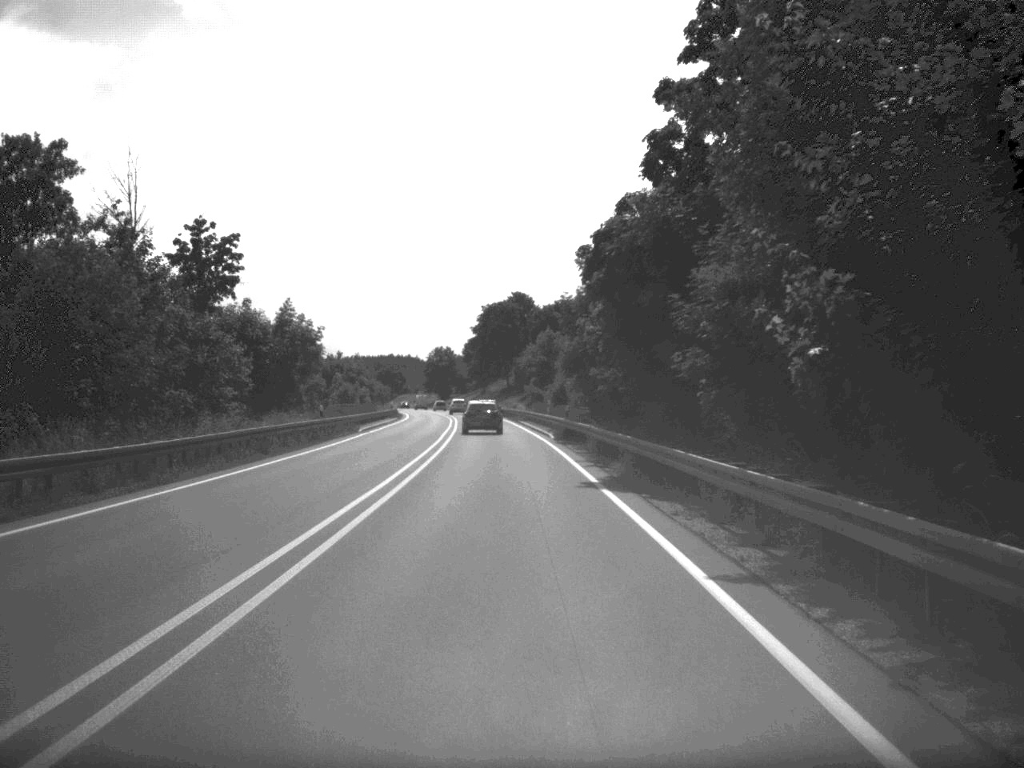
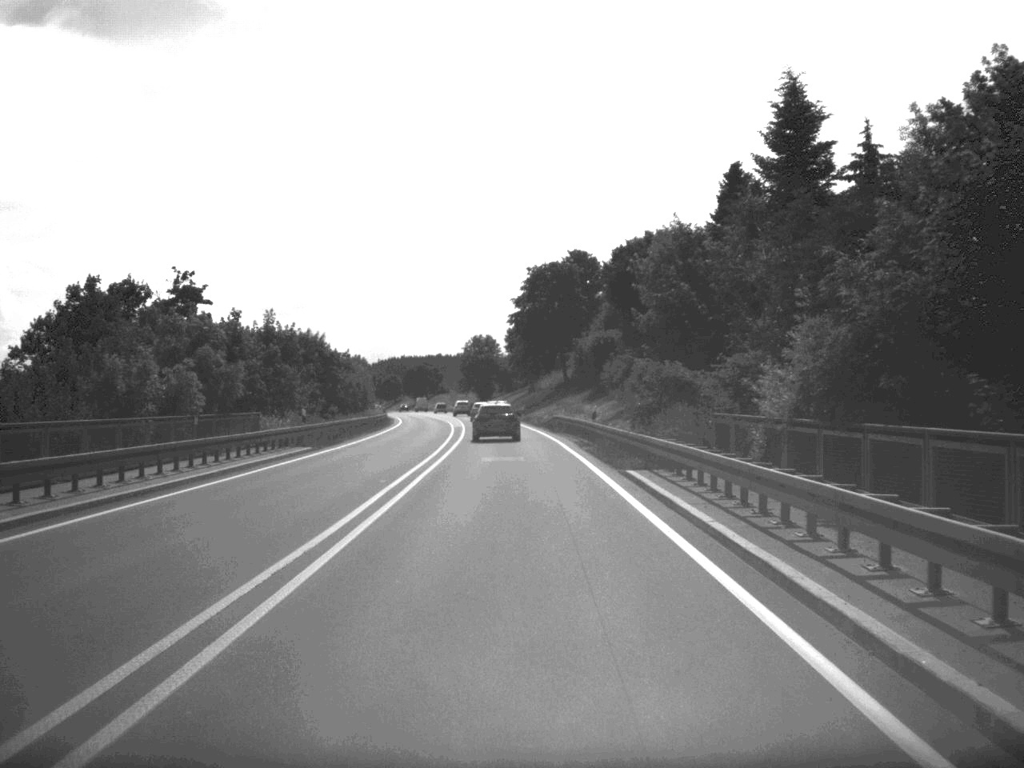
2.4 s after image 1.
(-1.4, +59.0) m; -2°
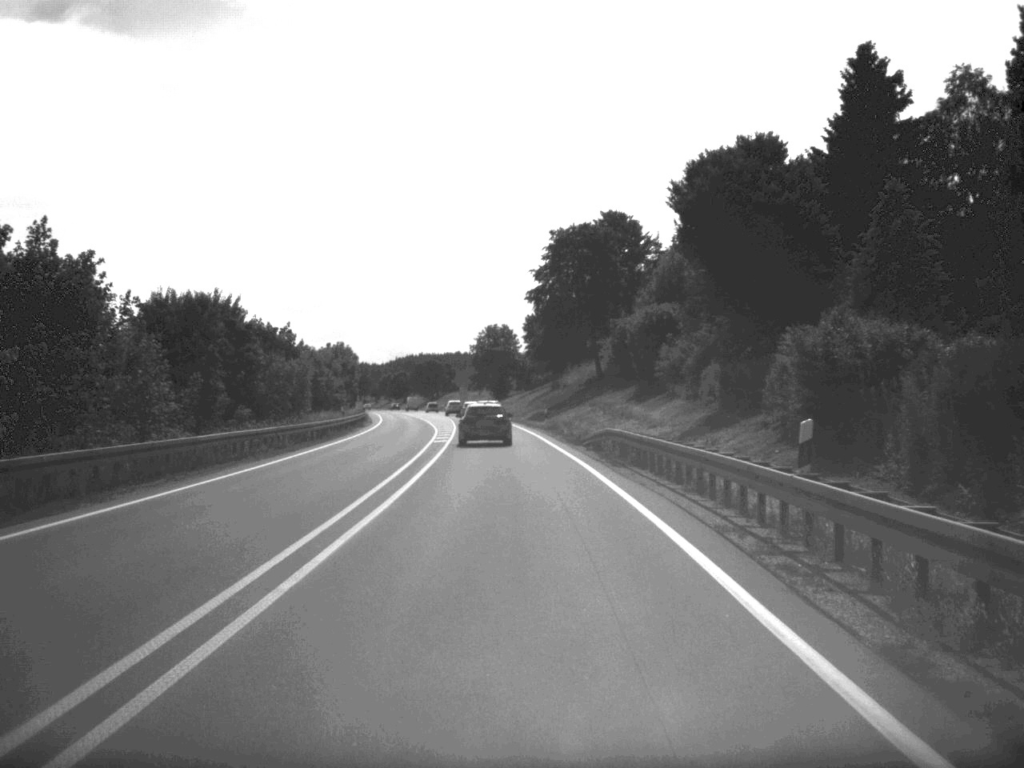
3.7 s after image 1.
(-0.2, +31.0) m; -1°
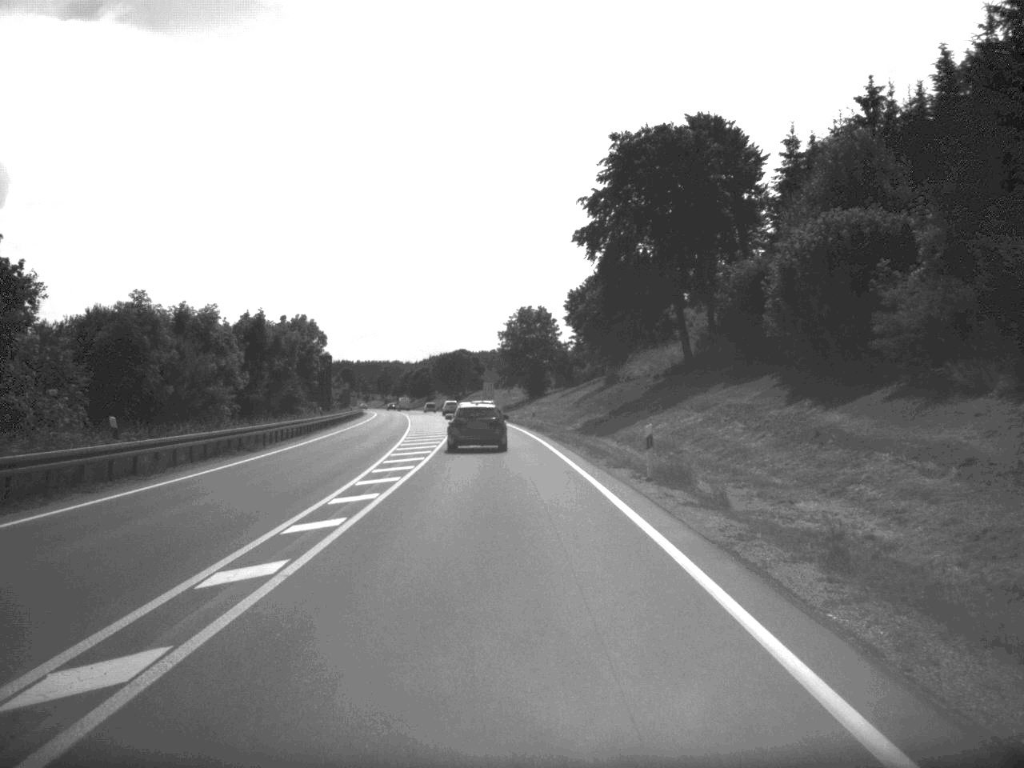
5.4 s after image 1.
(-0.6, +41.9) m; -2°
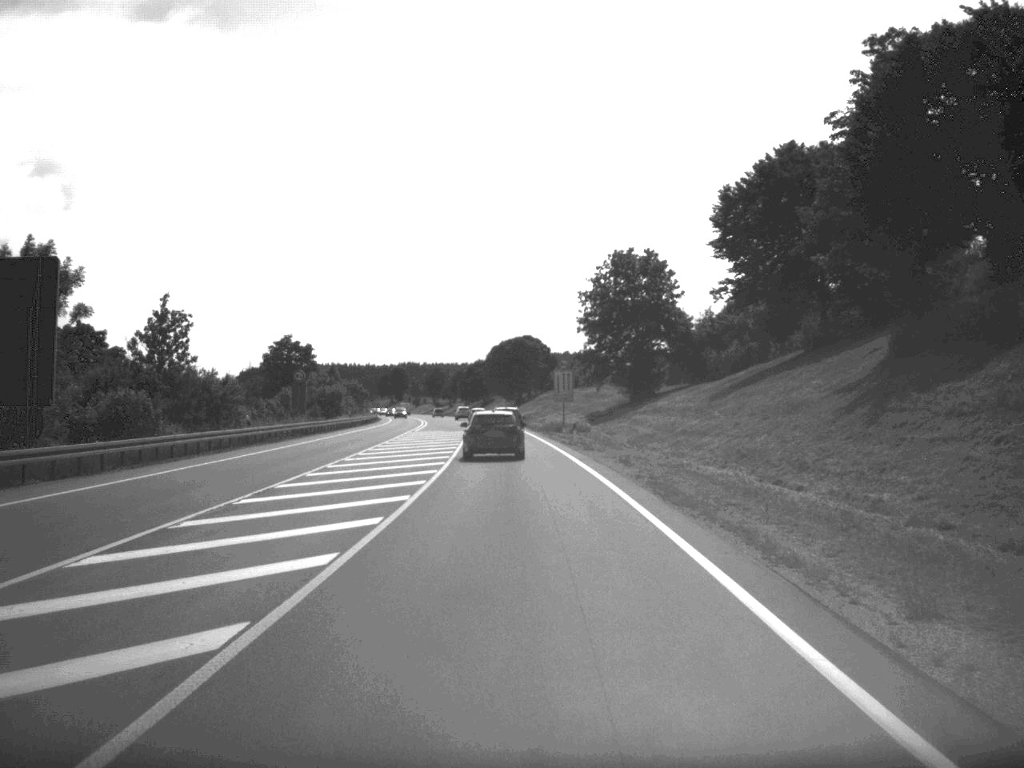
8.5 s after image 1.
(-2.1, +70.6) m; -3°
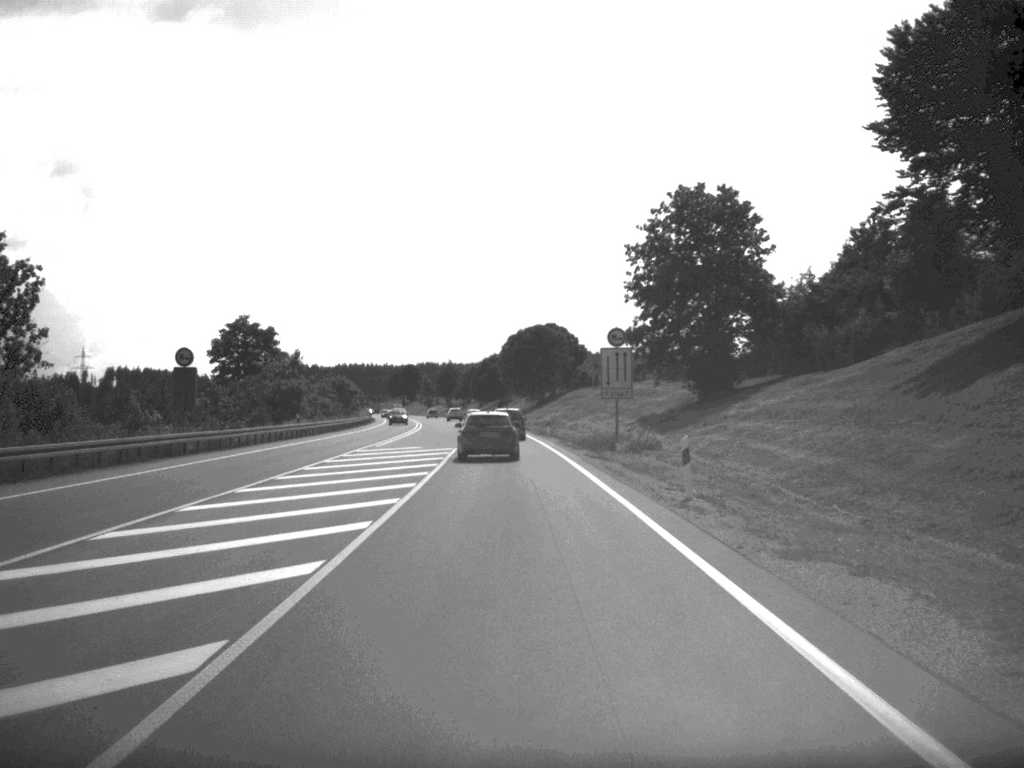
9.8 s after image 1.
(-0.3, +32.1) m; -1°
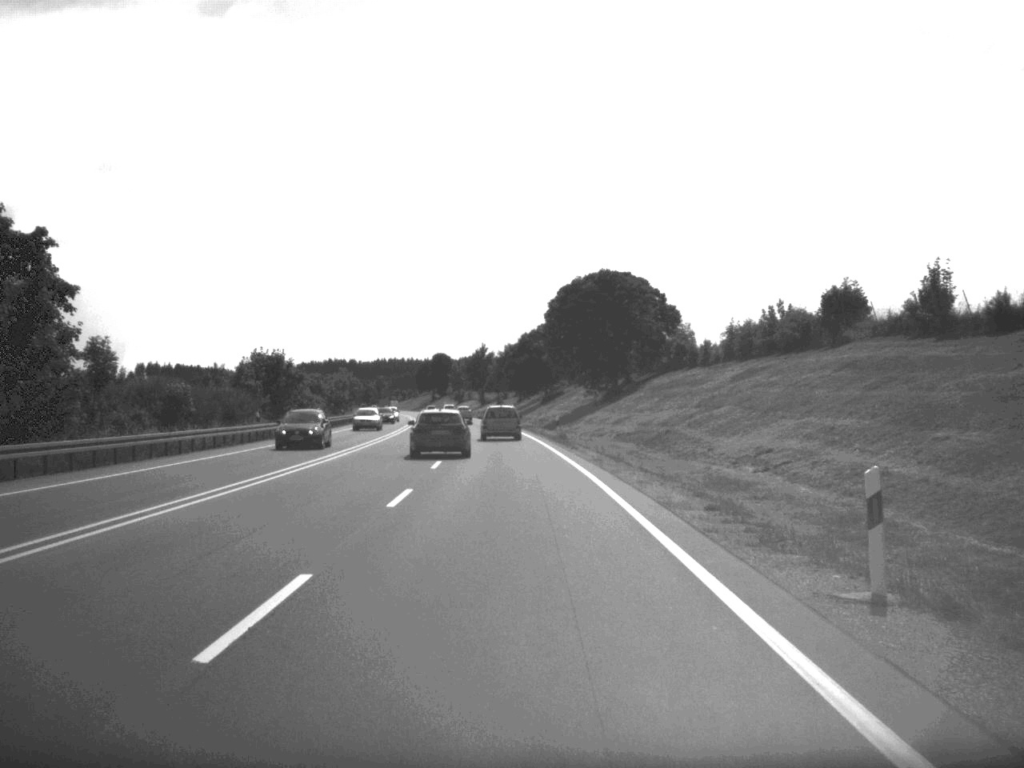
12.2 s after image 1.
(-1.1, +61.4) m; -2°
